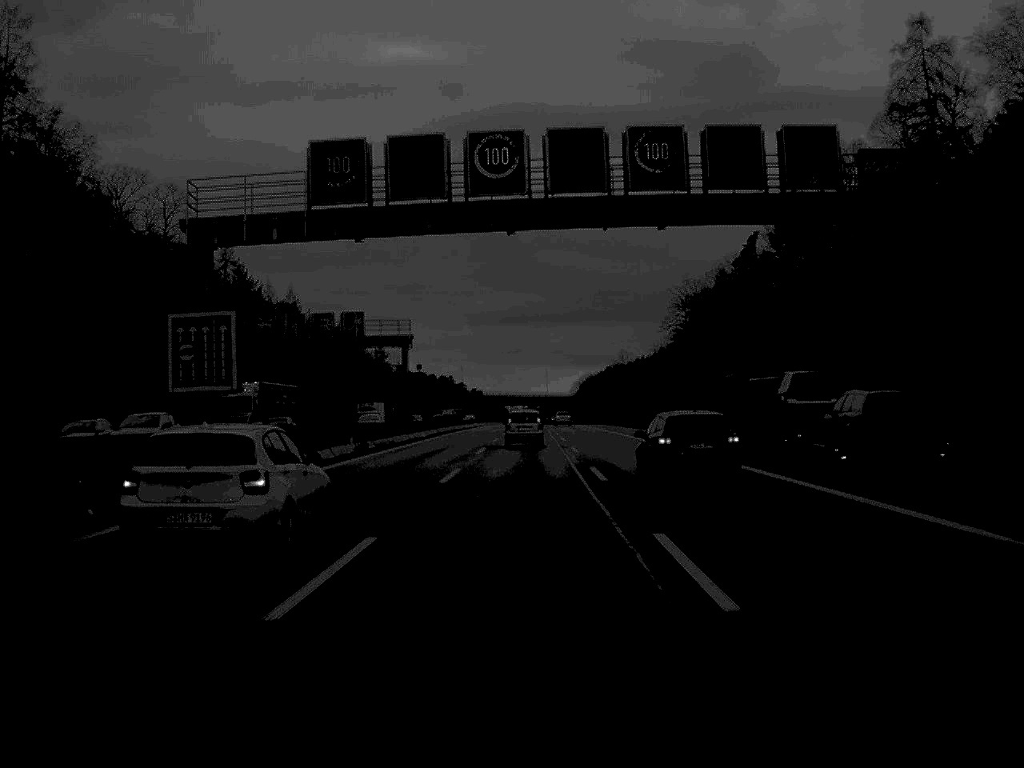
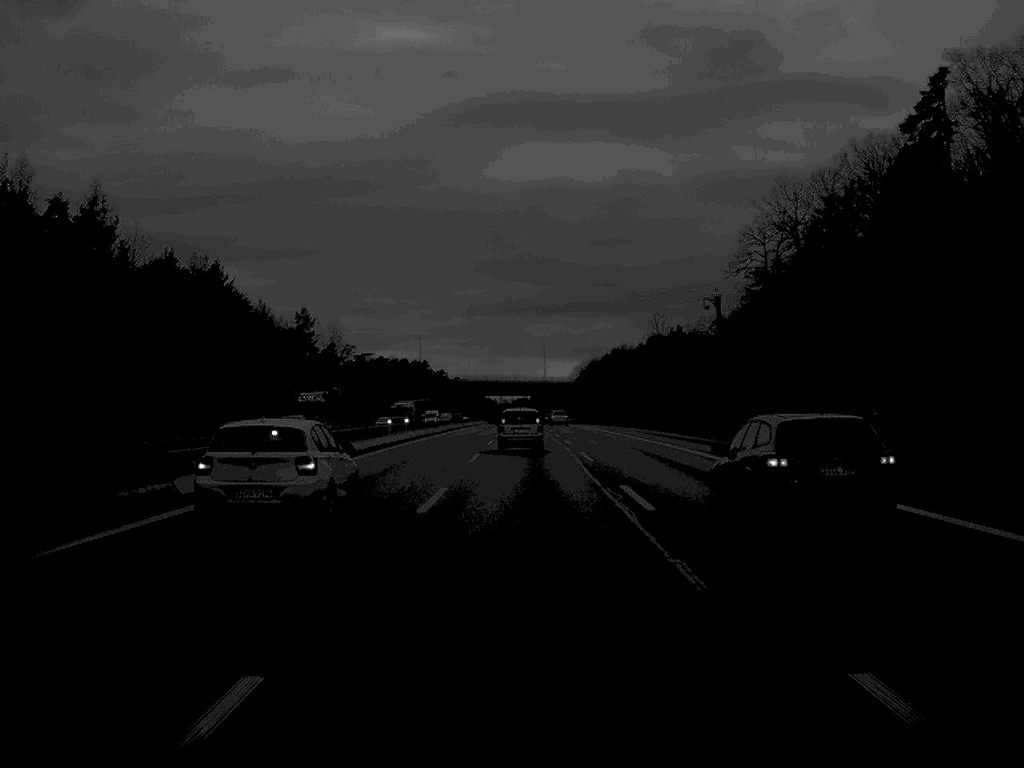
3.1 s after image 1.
(+0.2, +96.9) m; 0°
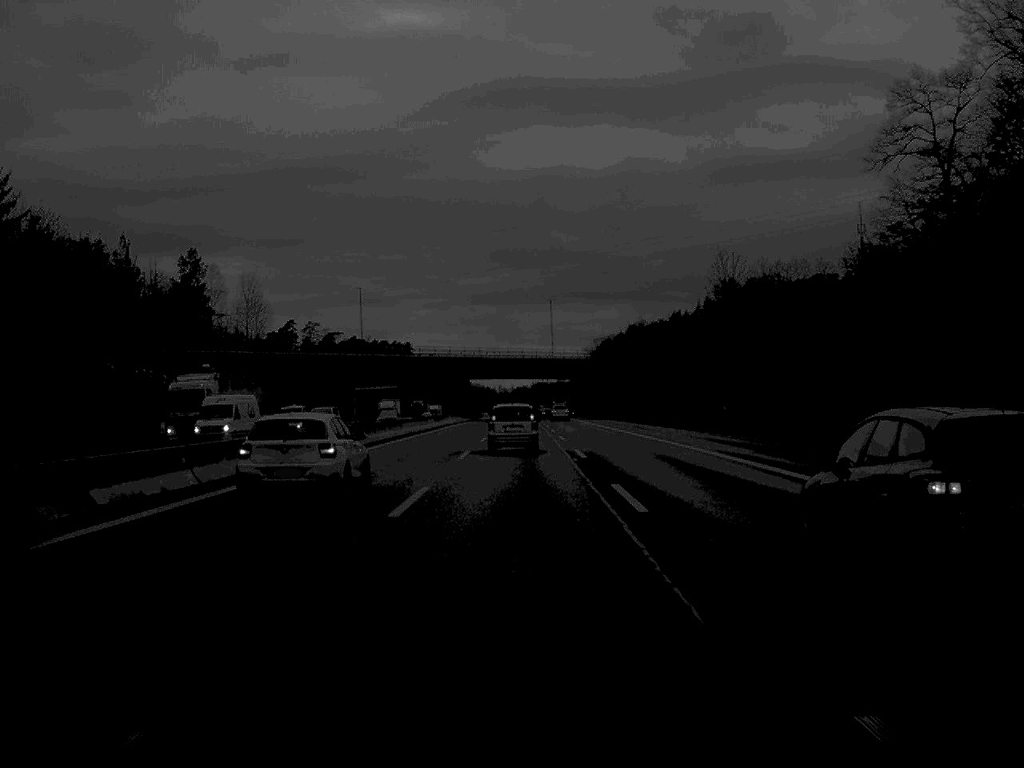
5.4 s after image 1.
(+0.1, +72.3) m; 0°
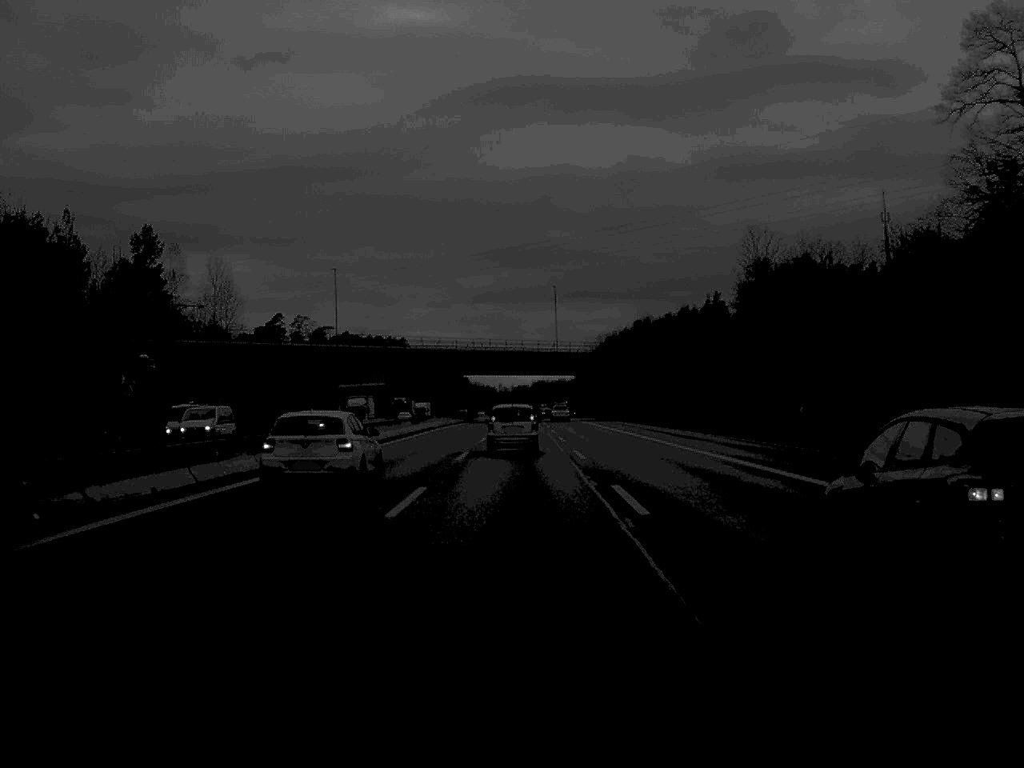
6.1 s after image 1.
(0.0, +18.0) m; 0°
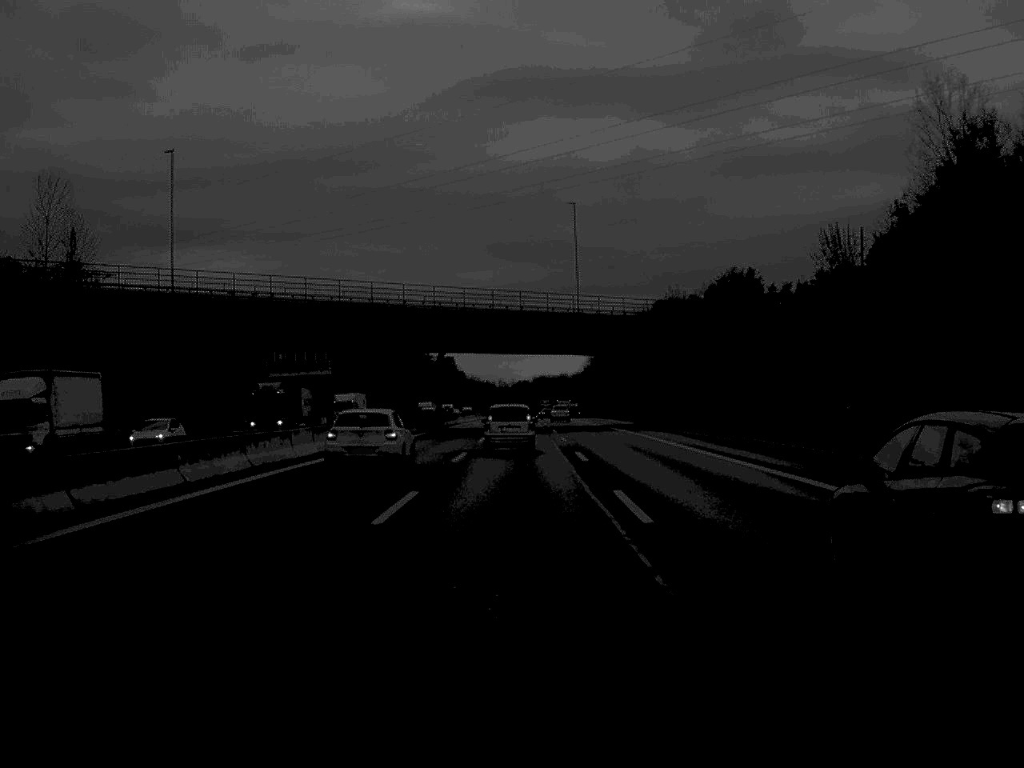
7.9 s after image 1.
(0.0, +54.3) m; 0°
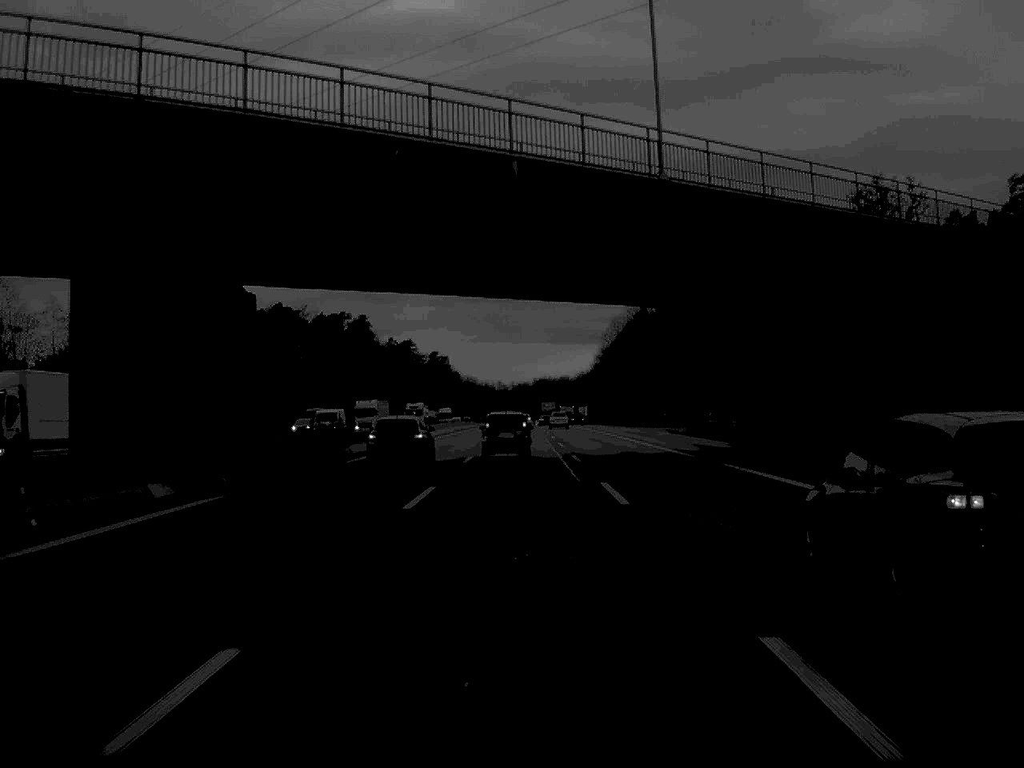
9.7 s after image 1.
(0.0, +49.5) m; 0°
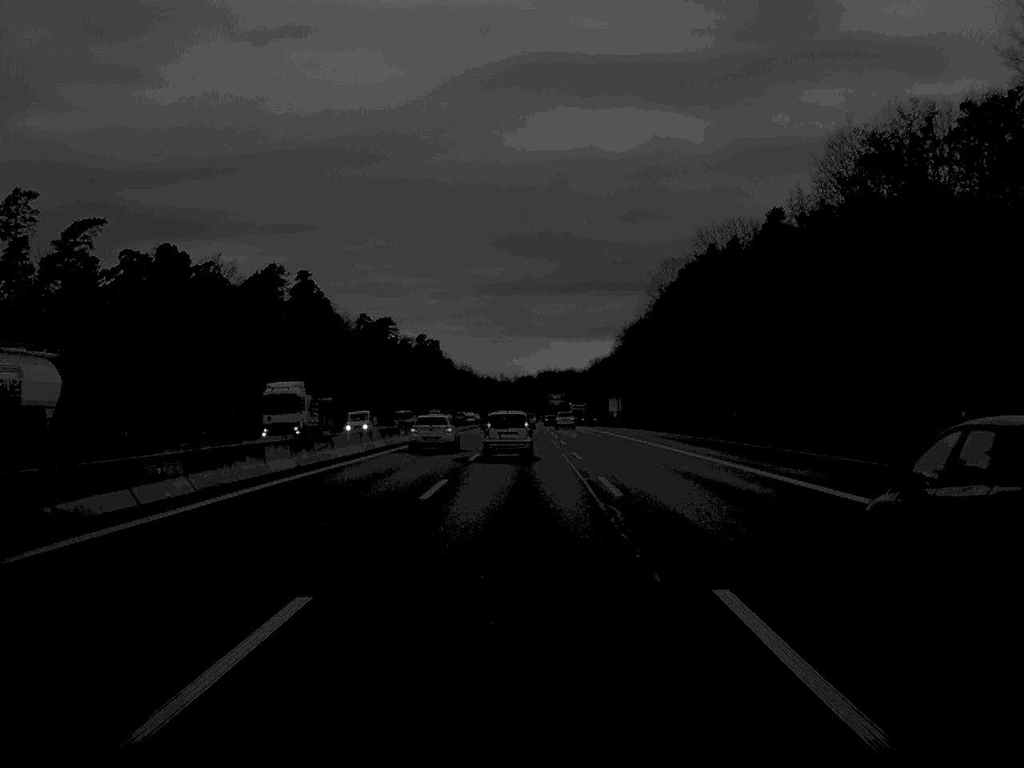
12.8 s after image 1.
(-0.1, +86.6) m; 0°
